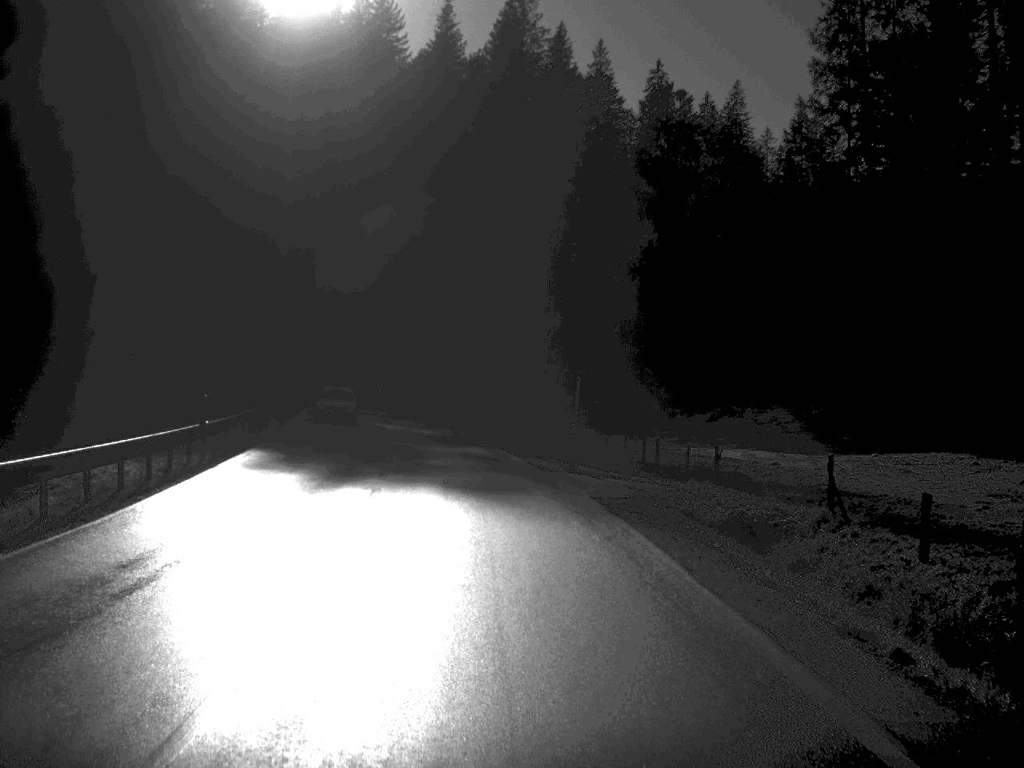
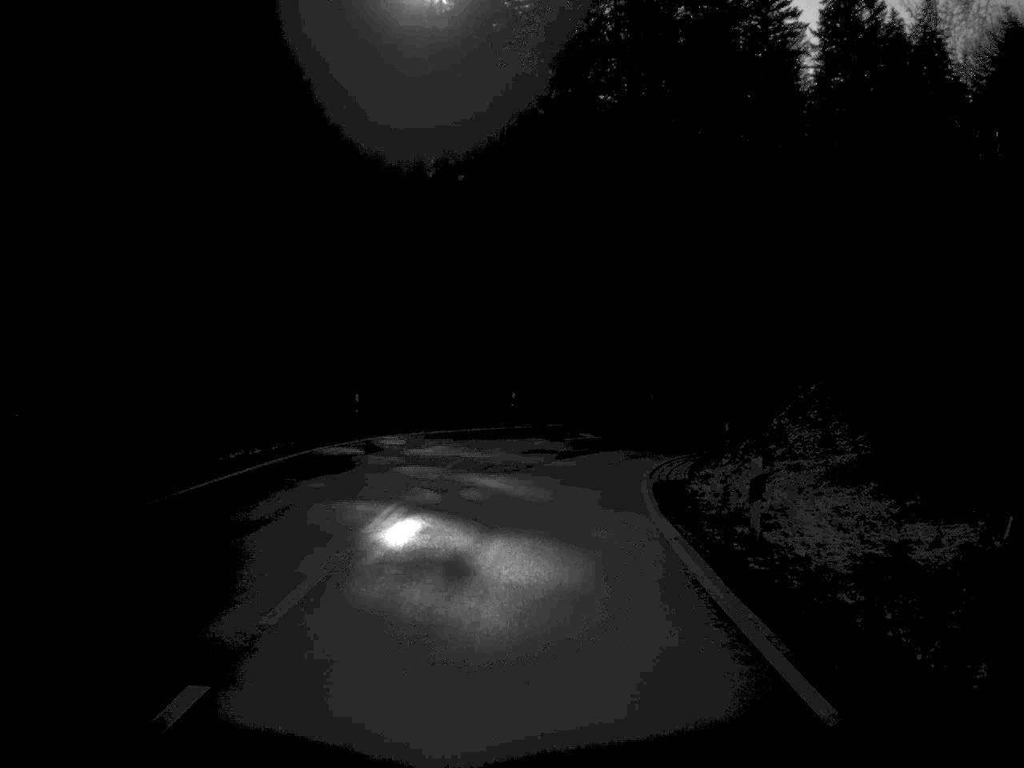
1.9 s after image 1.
(-2.4, +37.6) m; -7°
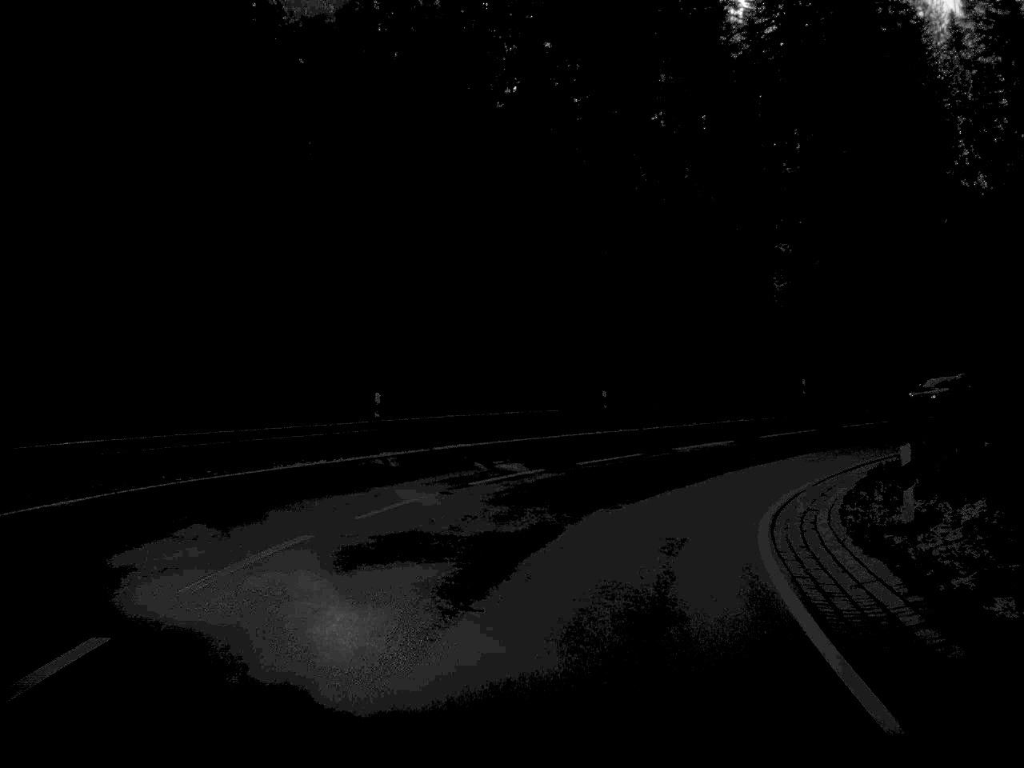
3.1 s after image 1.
(+0.6, +22.8) m; +5°
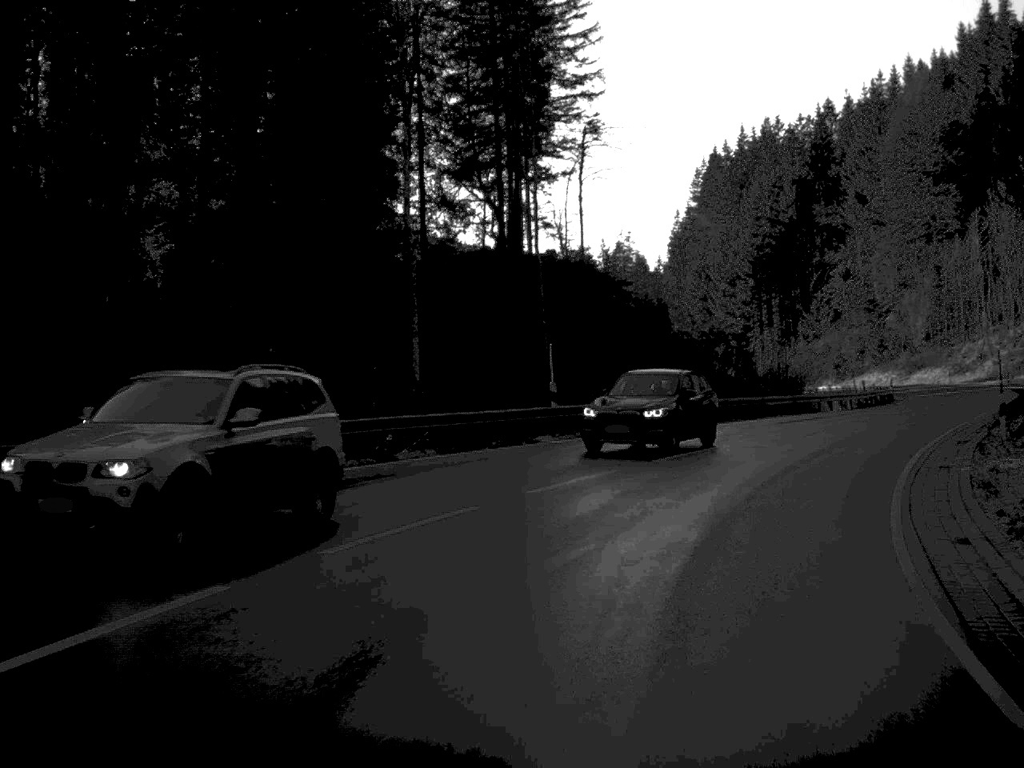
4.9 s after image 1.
(+6.8, +31.2) m; +28°
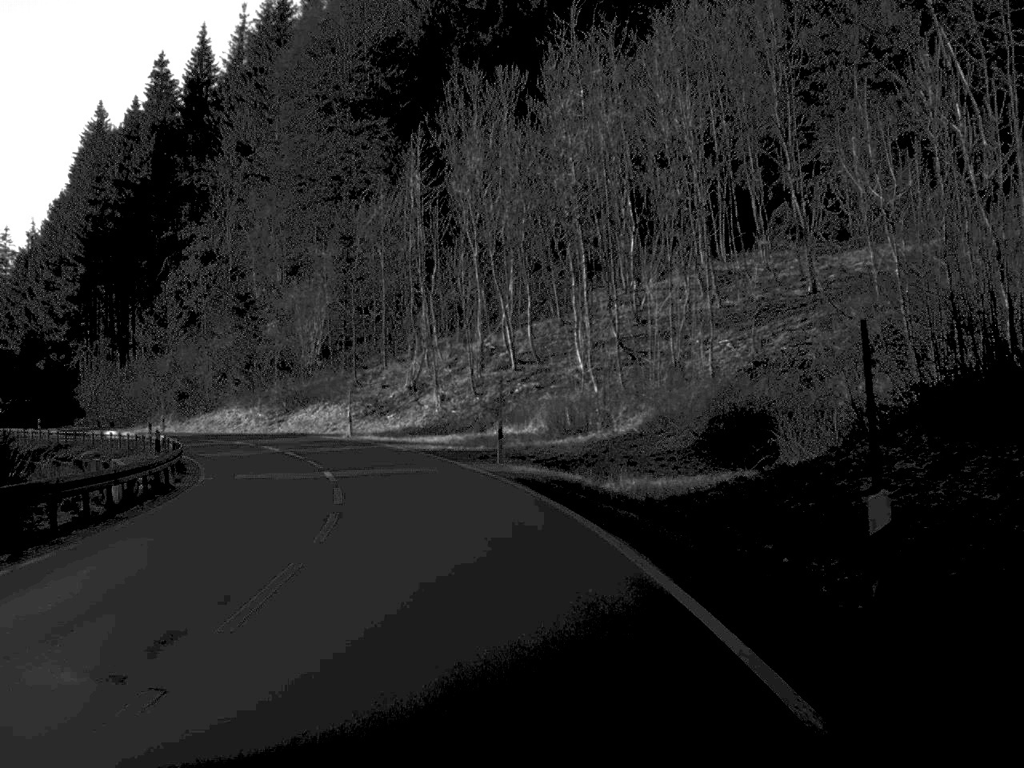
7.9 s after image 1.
(+17.8, +51.4) m; +25°
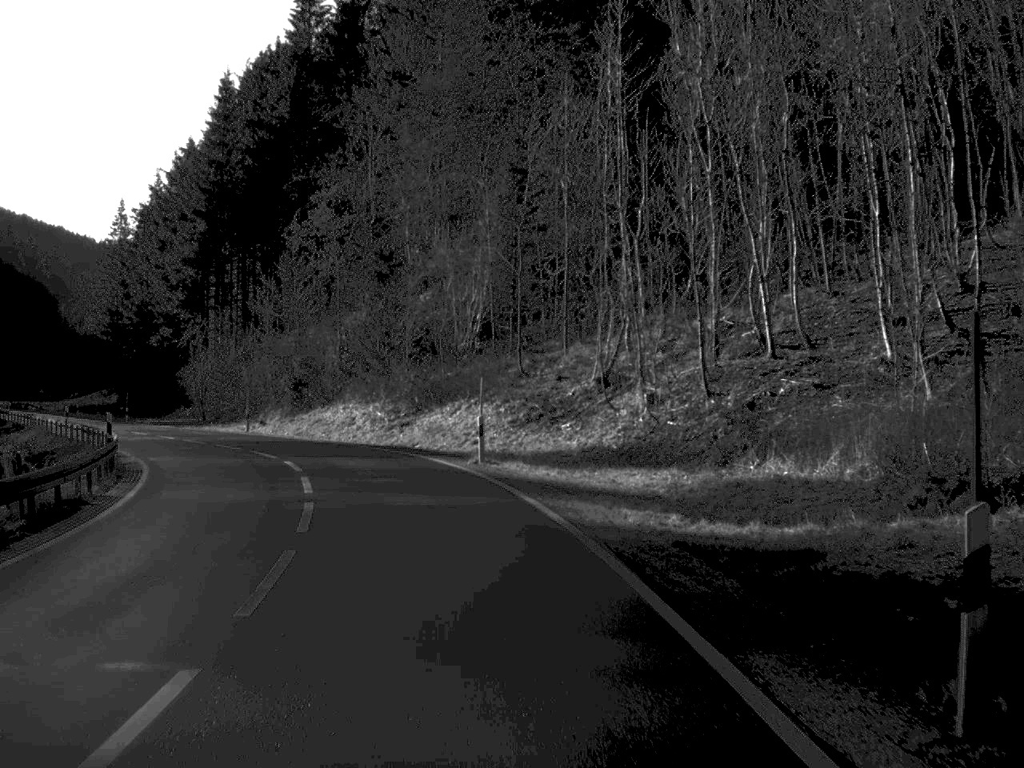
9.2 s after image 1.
(-1.6, +23.5) m; -9°
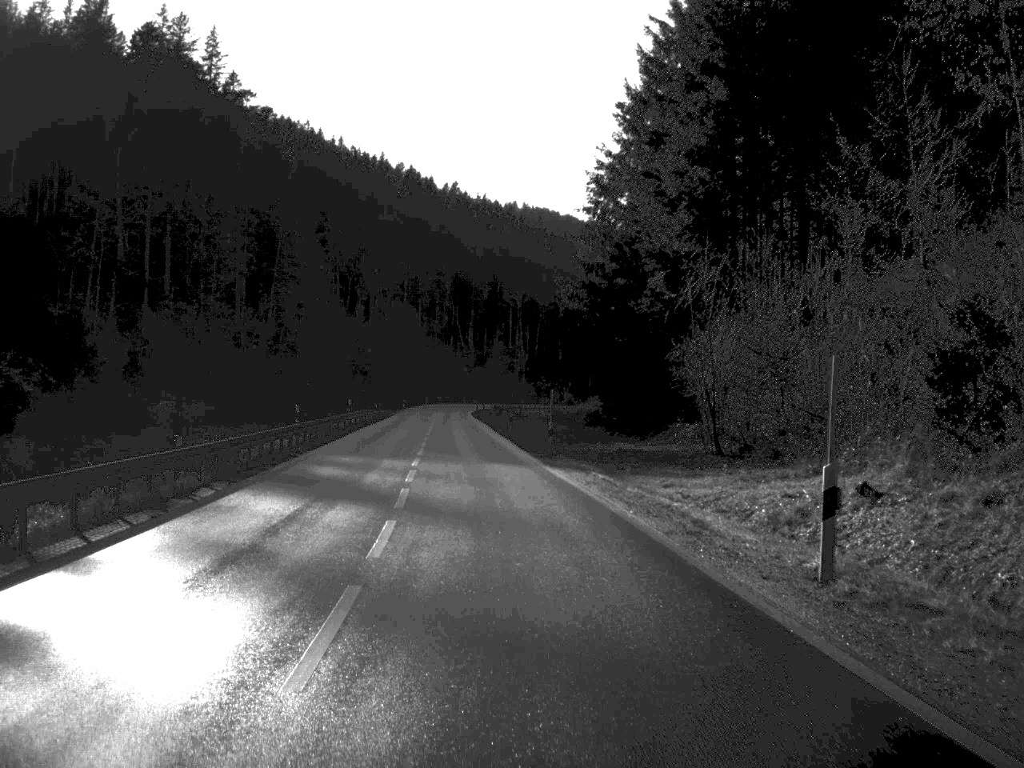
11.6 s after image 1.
(-9.4, +43.5) m; -25°
